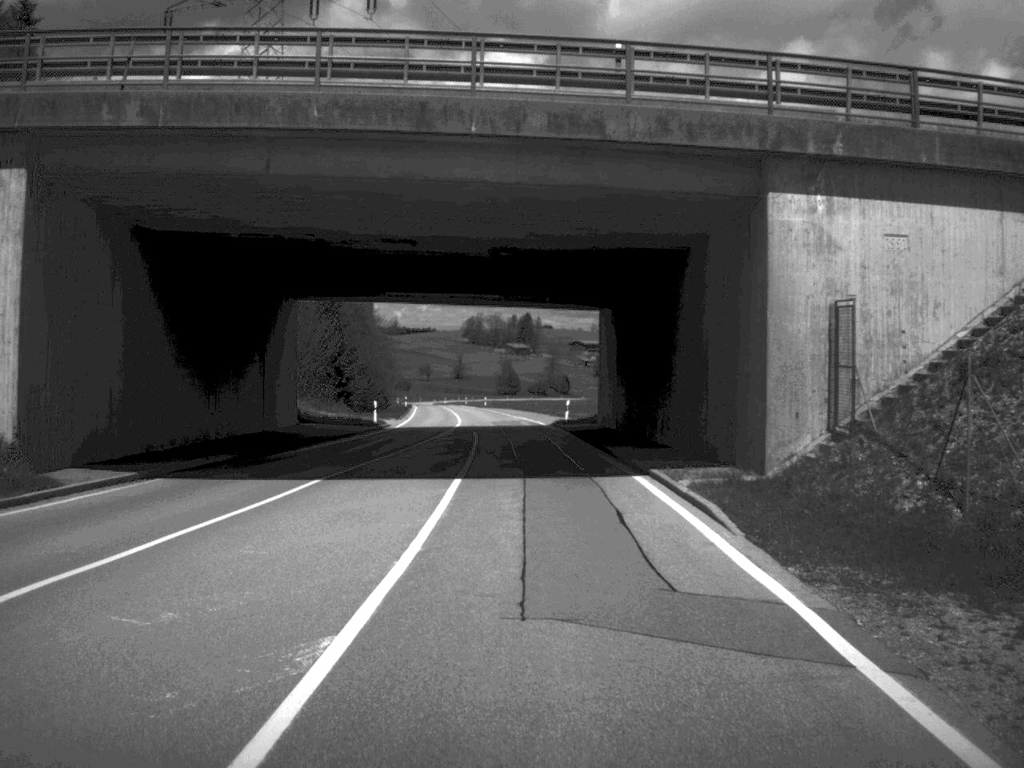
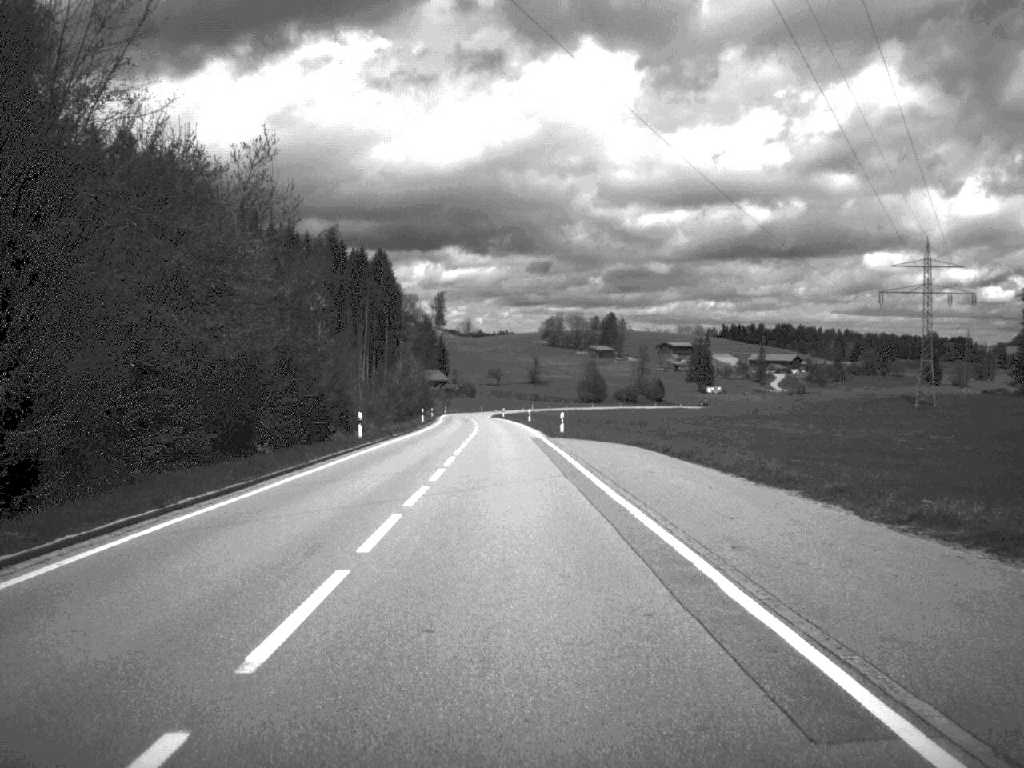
(-2.0, +69.6) m; -4°
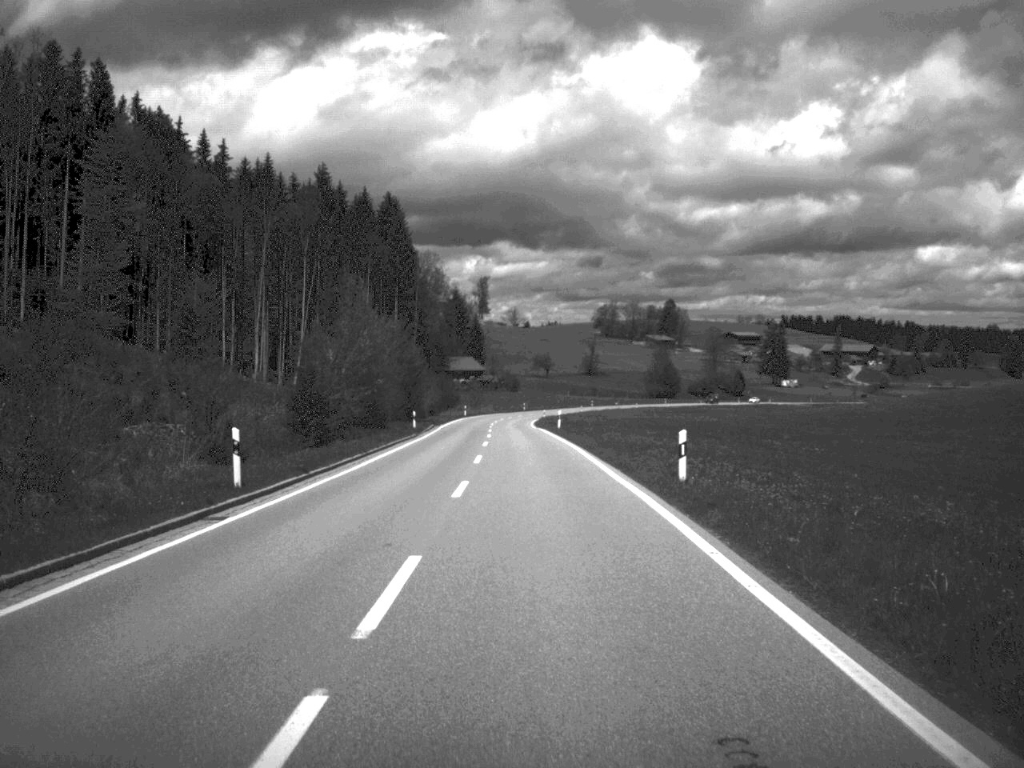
(-1.5, +68.6) m; -2°
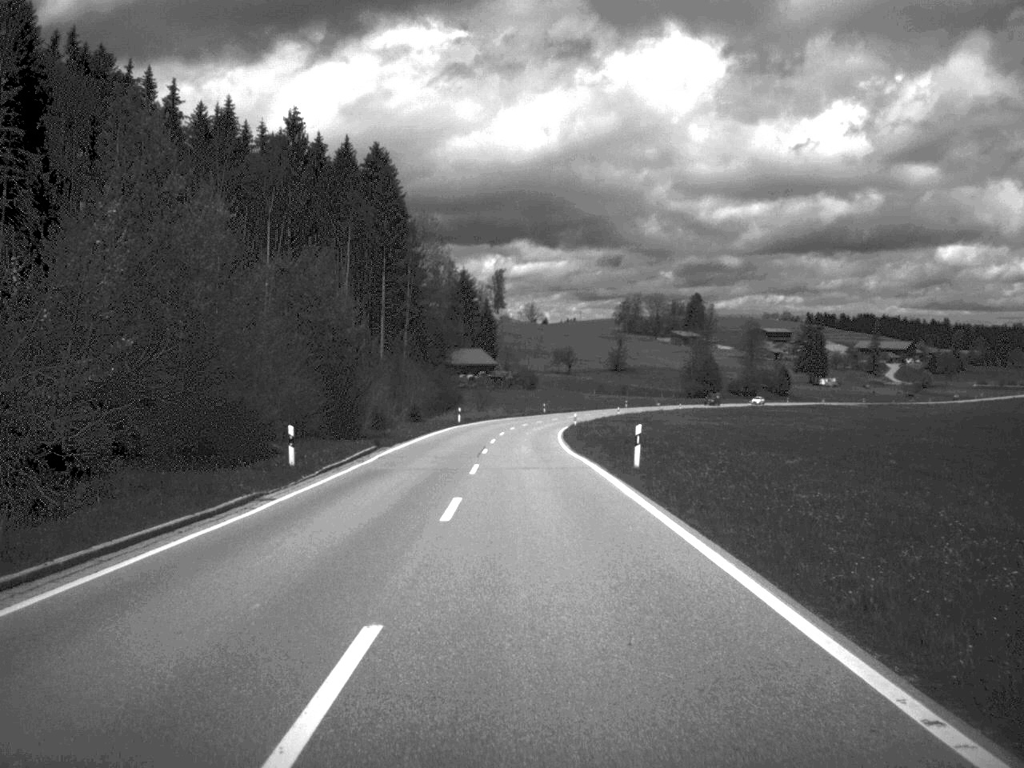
(-0.3, +38.9) m; -1°
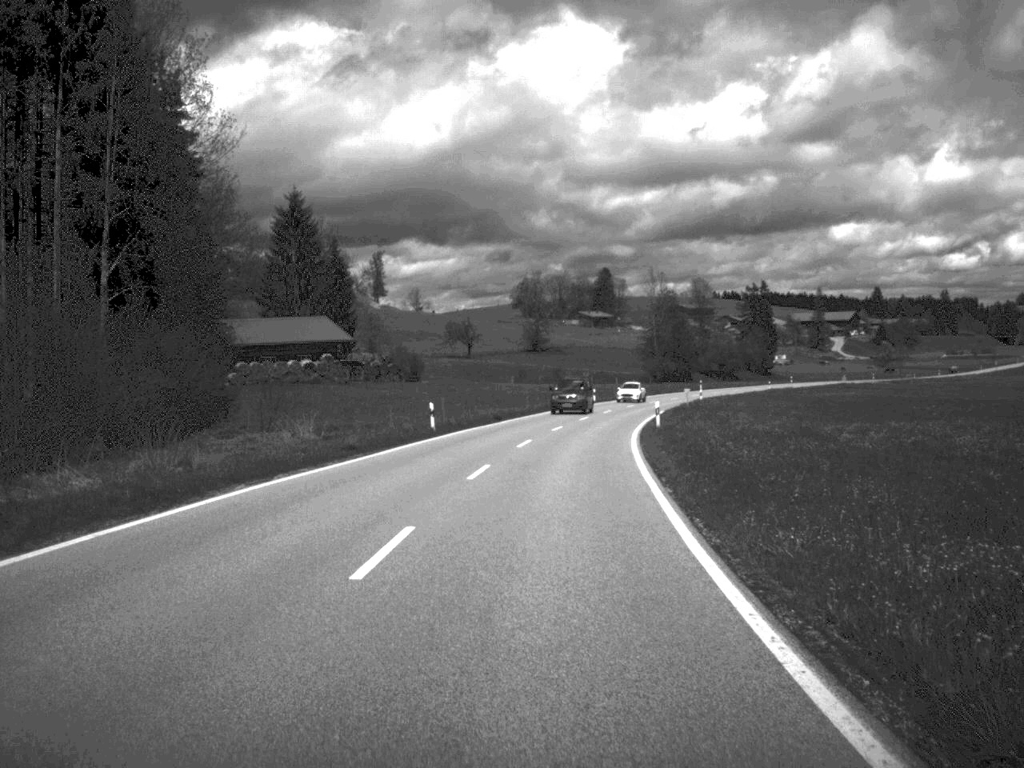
(+1.3, +88.4) m; +5°
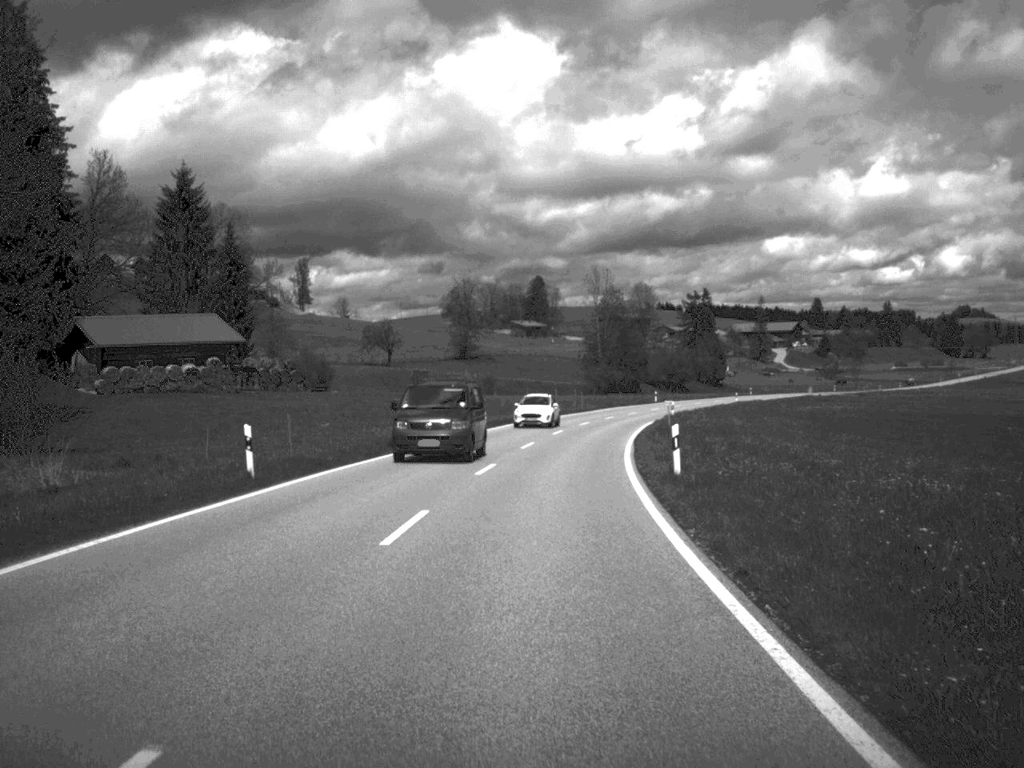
(+0.6, +20.6) m; +3°
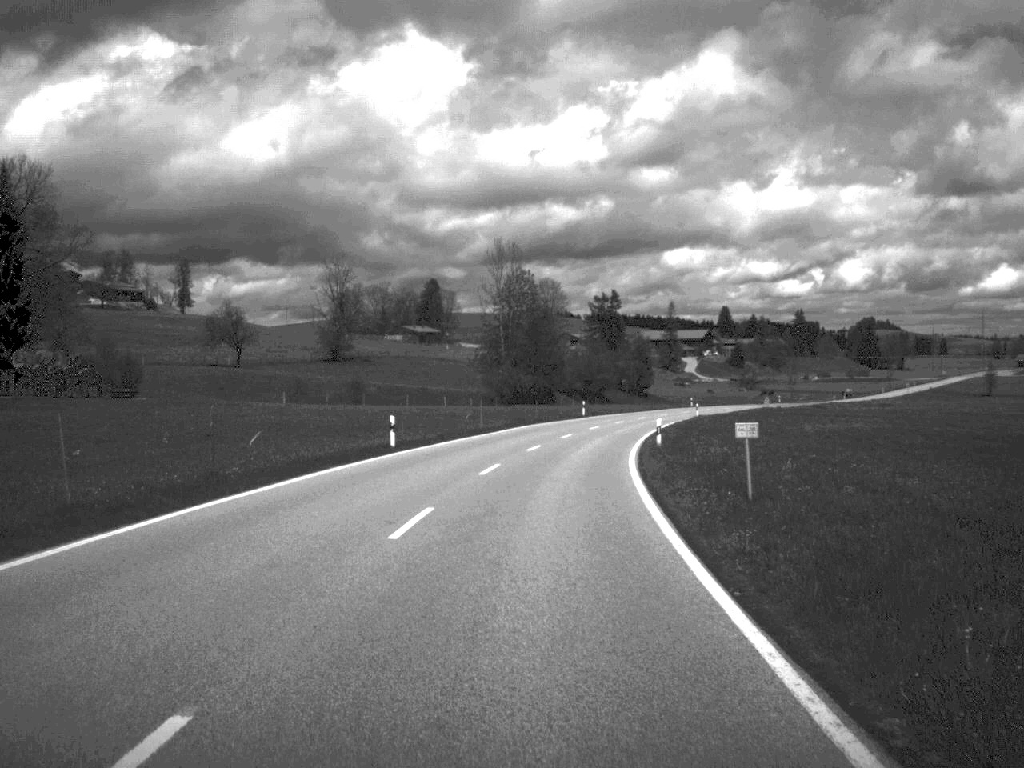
(+1.4, +34.5) m; +5°
